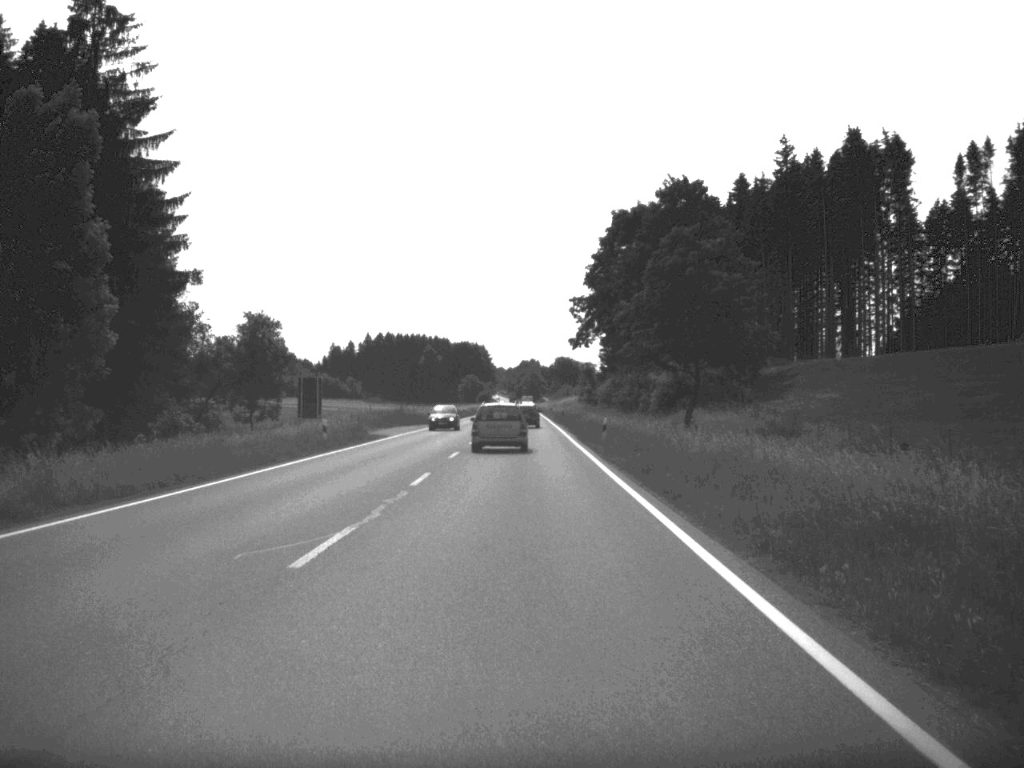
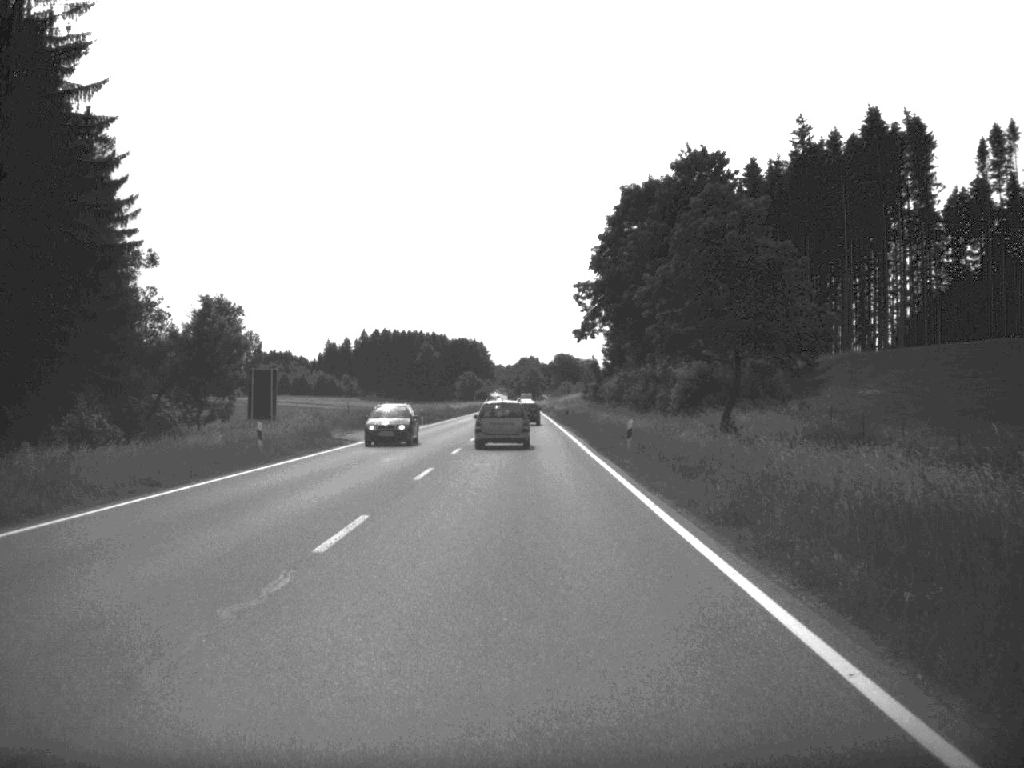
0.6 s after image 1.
(0.0, +11.0) m; 0°
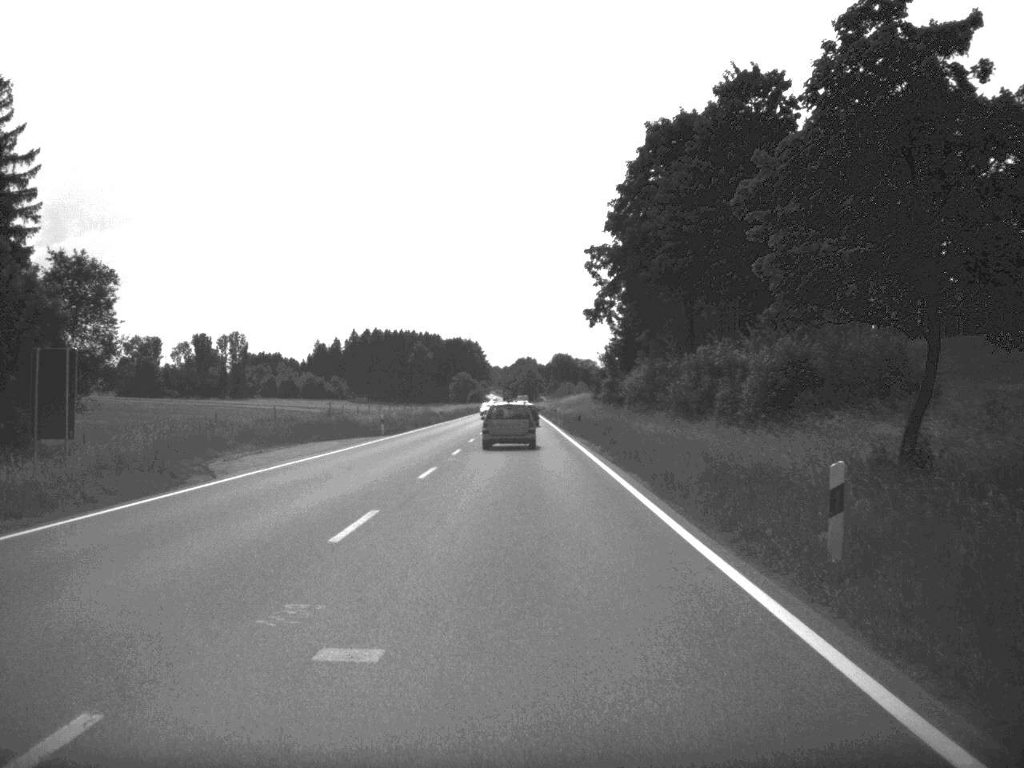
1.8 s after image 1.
(0.0, +22.6) m; 0°
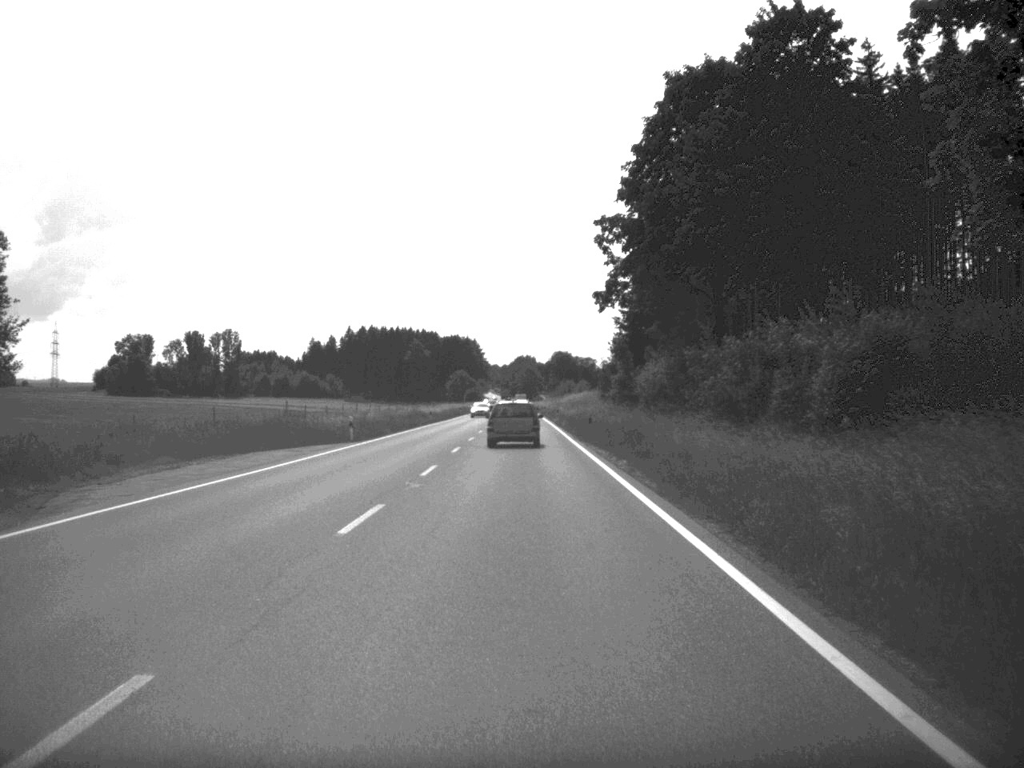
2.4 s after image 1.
(0.0, +11.1) m; 0°
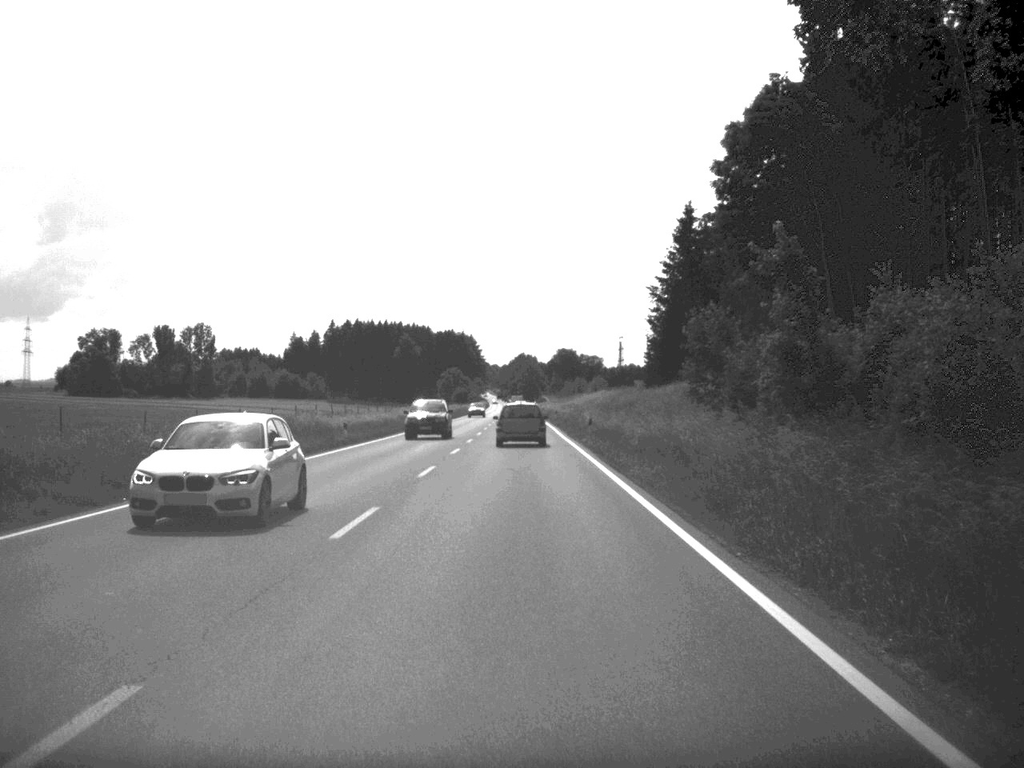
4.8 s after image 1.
(-0.1, +47.5) m; 0°
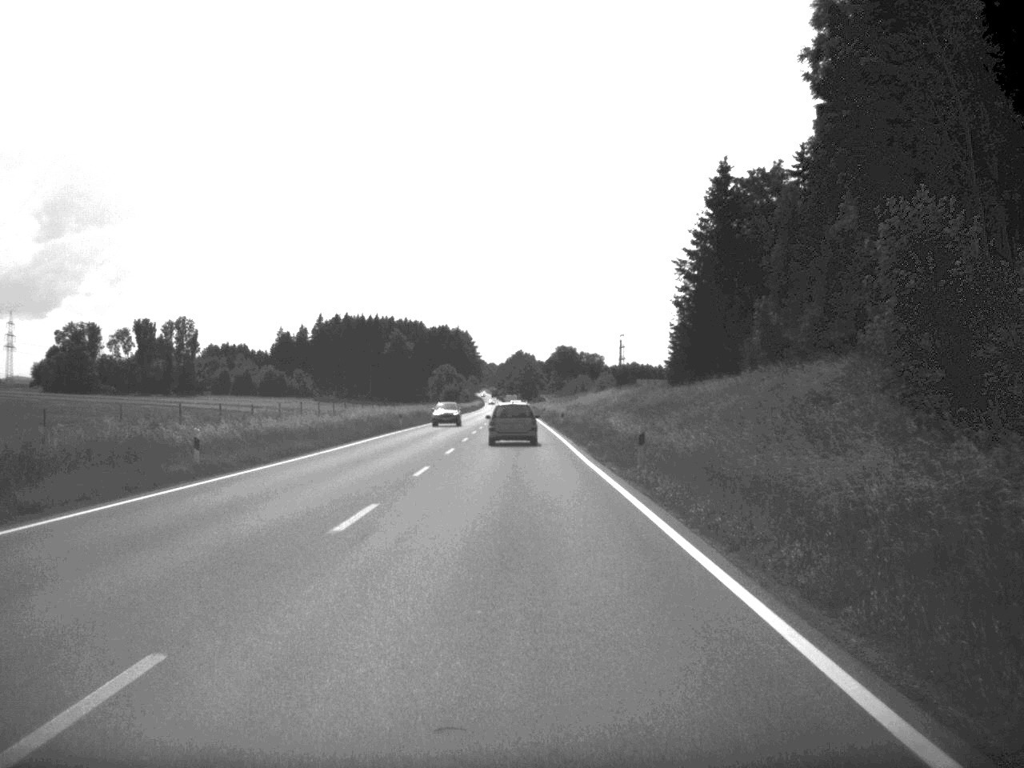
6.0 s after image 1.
(0.0, +23.1) m; 0°
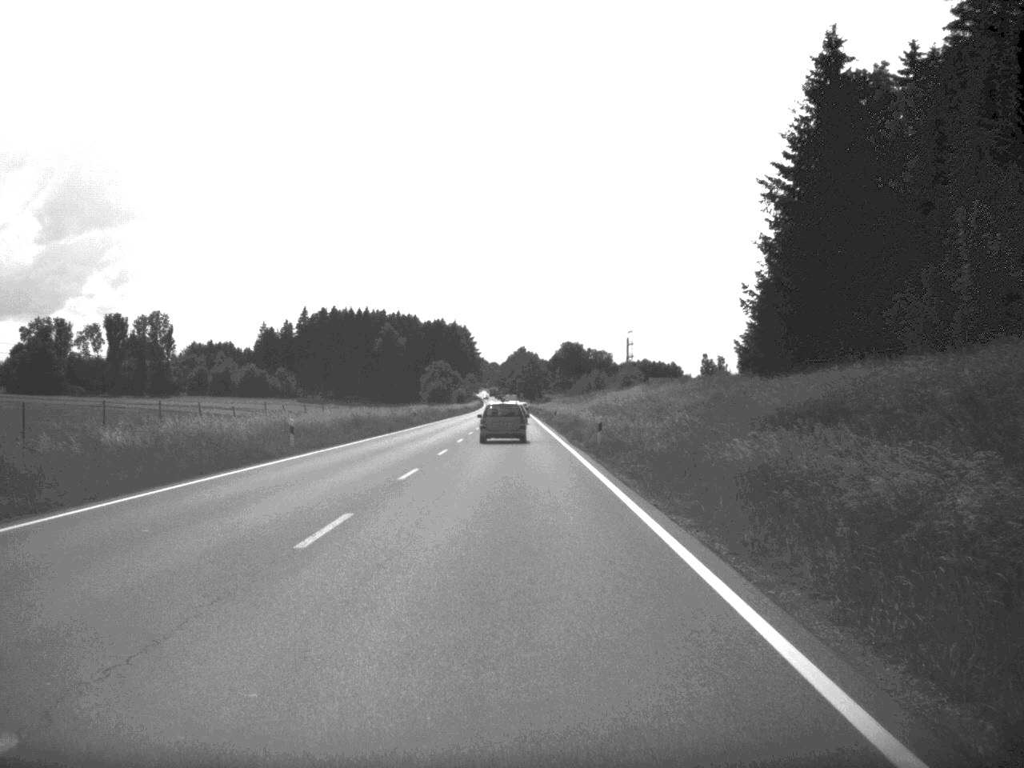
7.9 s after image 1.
(0.0, +36.8) m; 0°
